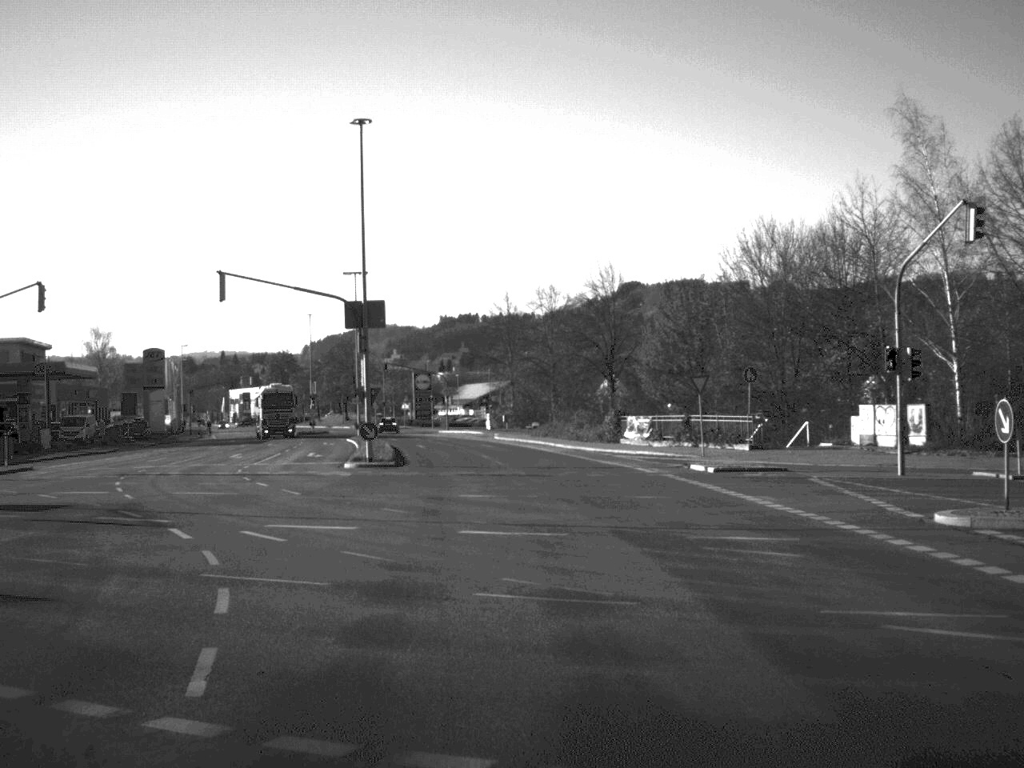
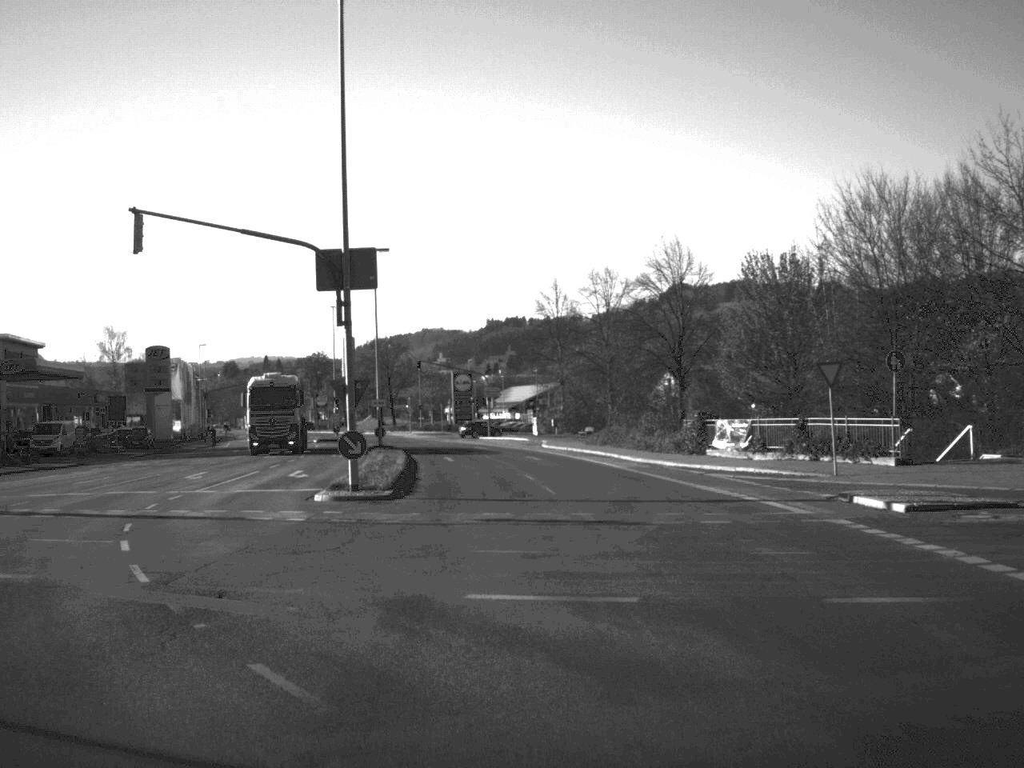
(-0.3, +13.2) m; -2°
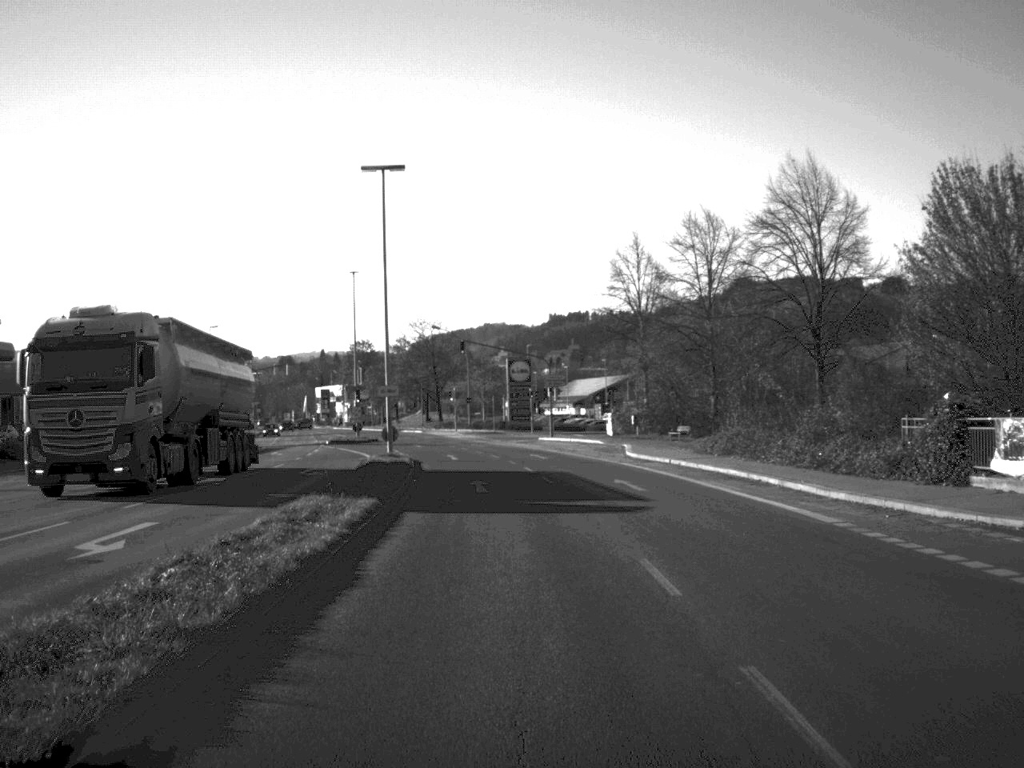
(-0.5, +21.4) m; -3°
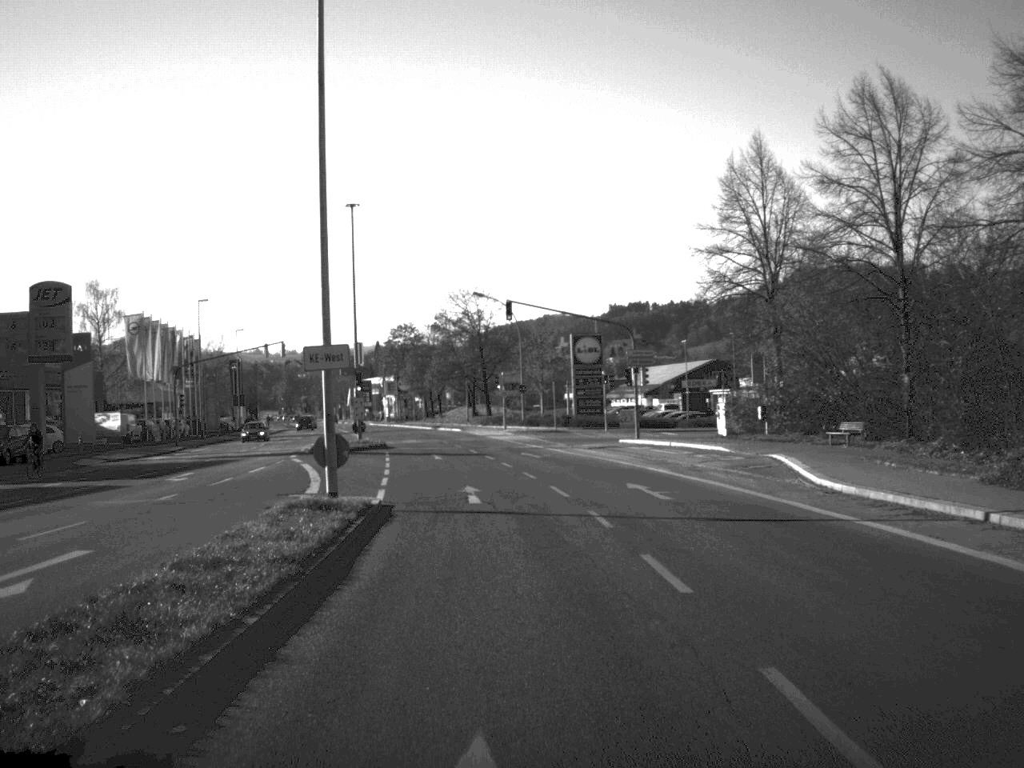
(-0.6, +24.2) m; -3°
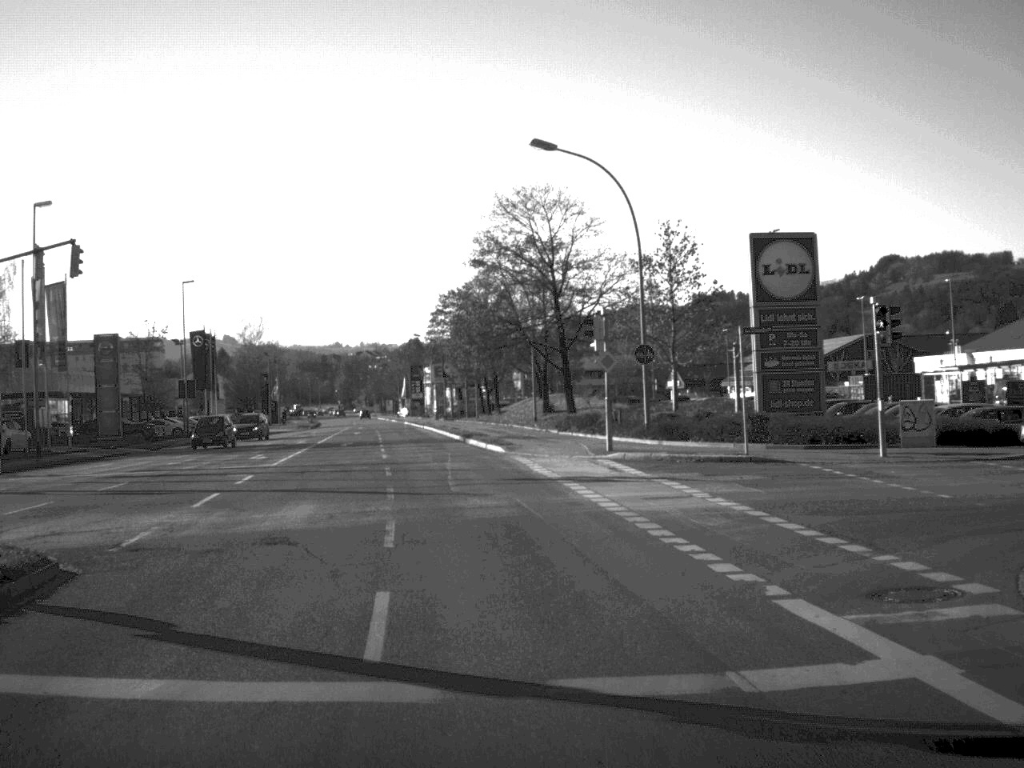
(-1.3, +45.0) m; -4°
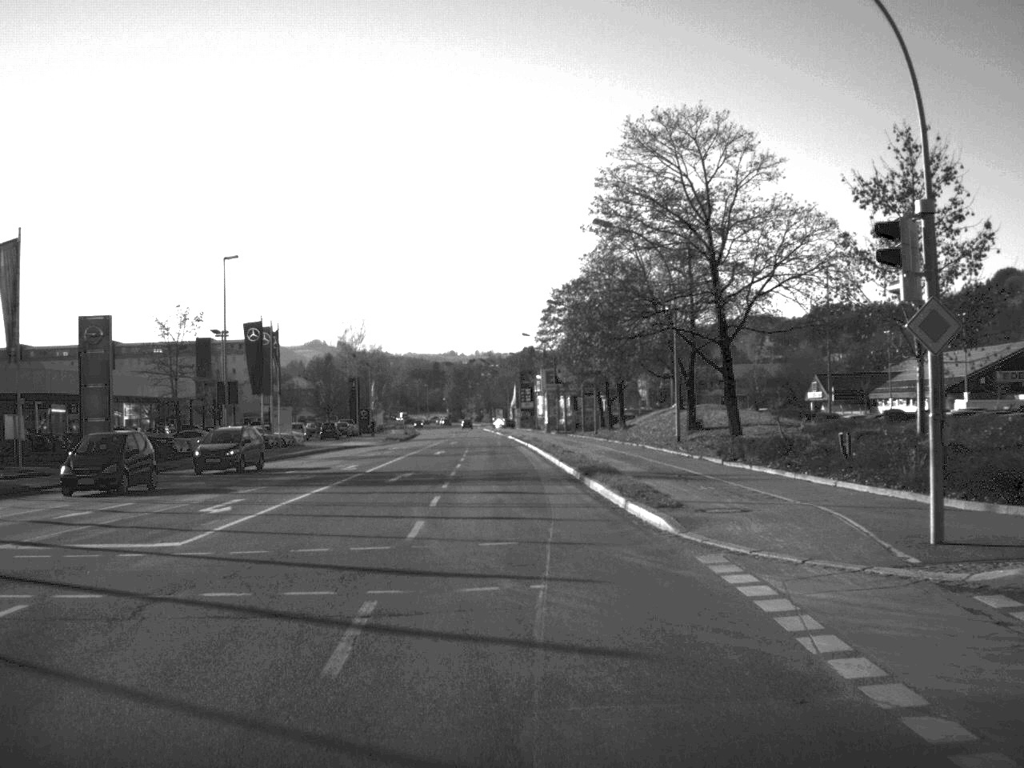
(-0.8, +18.1) m; -5°
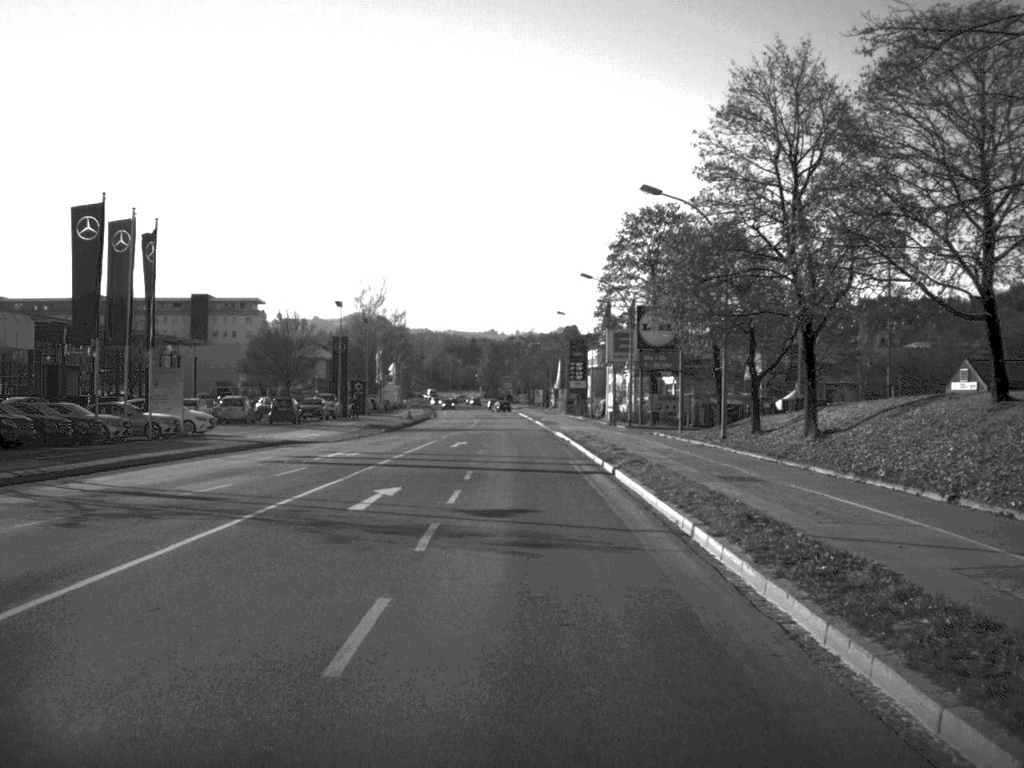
(-0.9, +37.8) m; -2°
